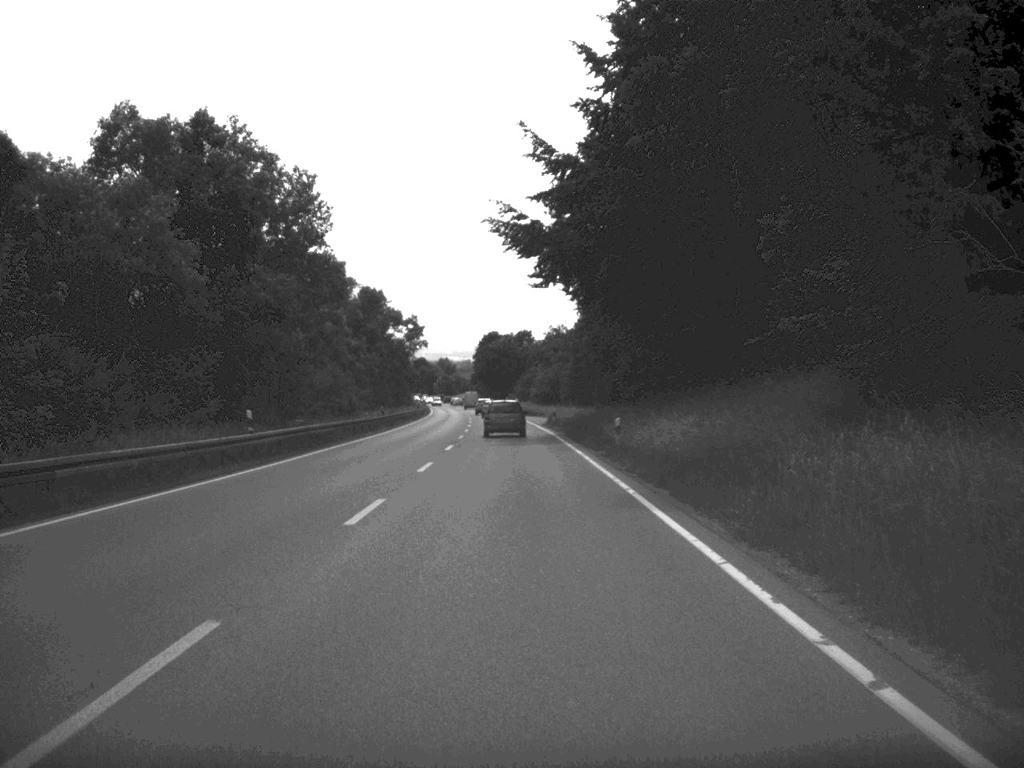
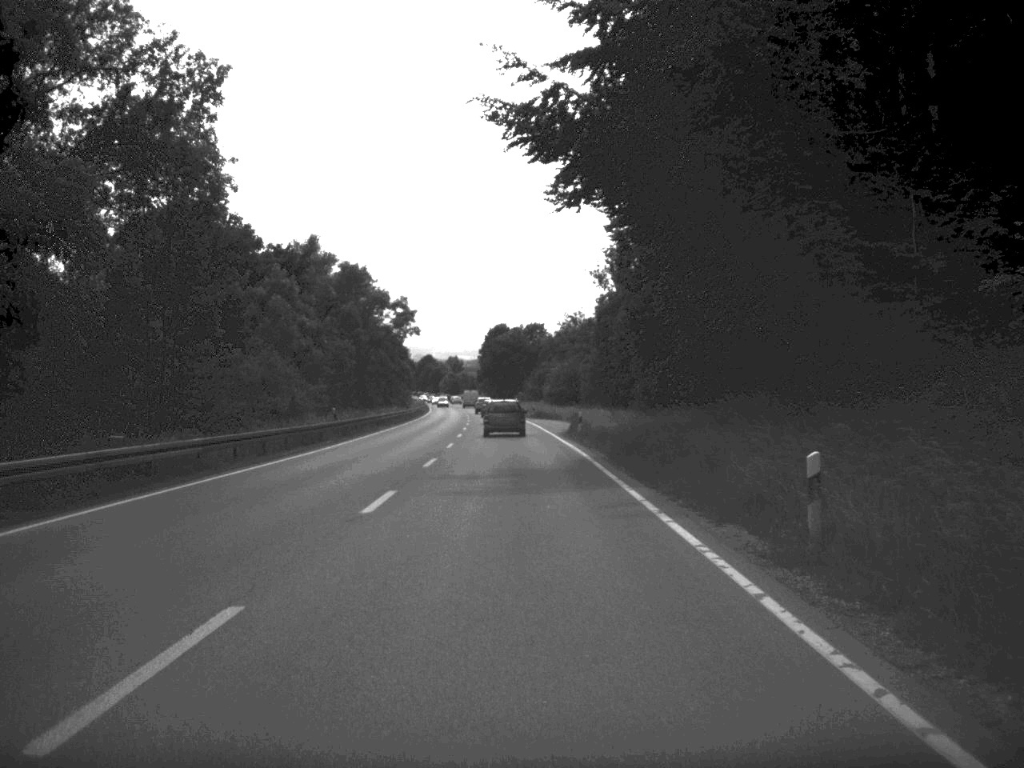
(-0.1, +22.2) m; -1°
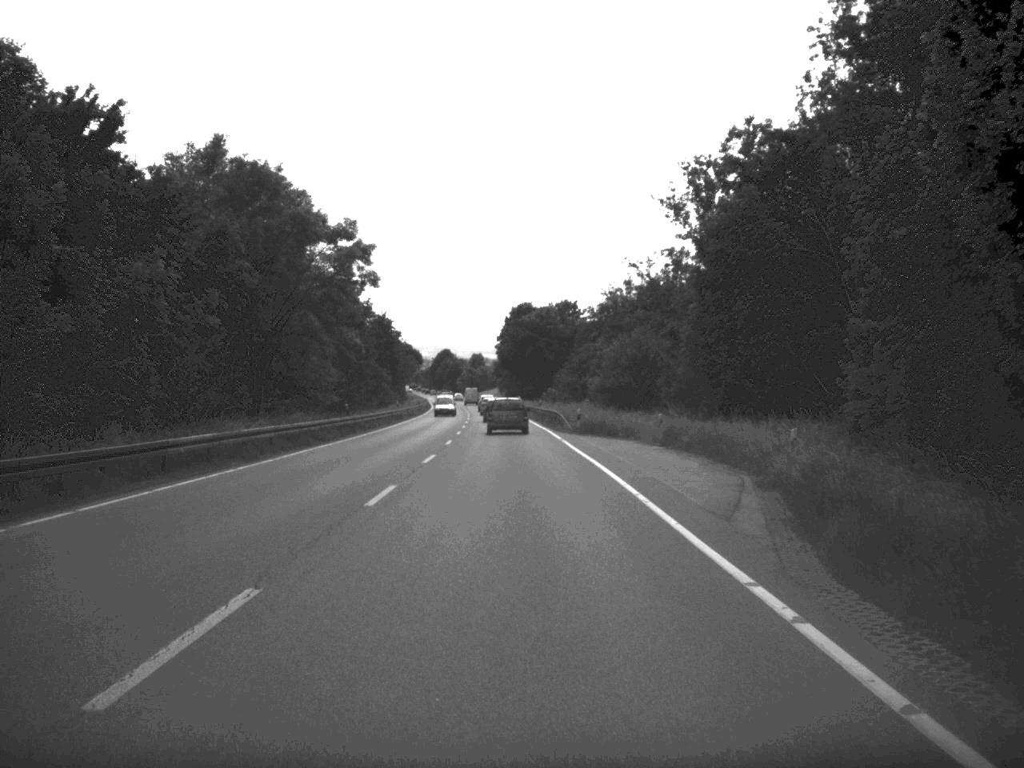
(-0.5, +46.3) m; -1°
